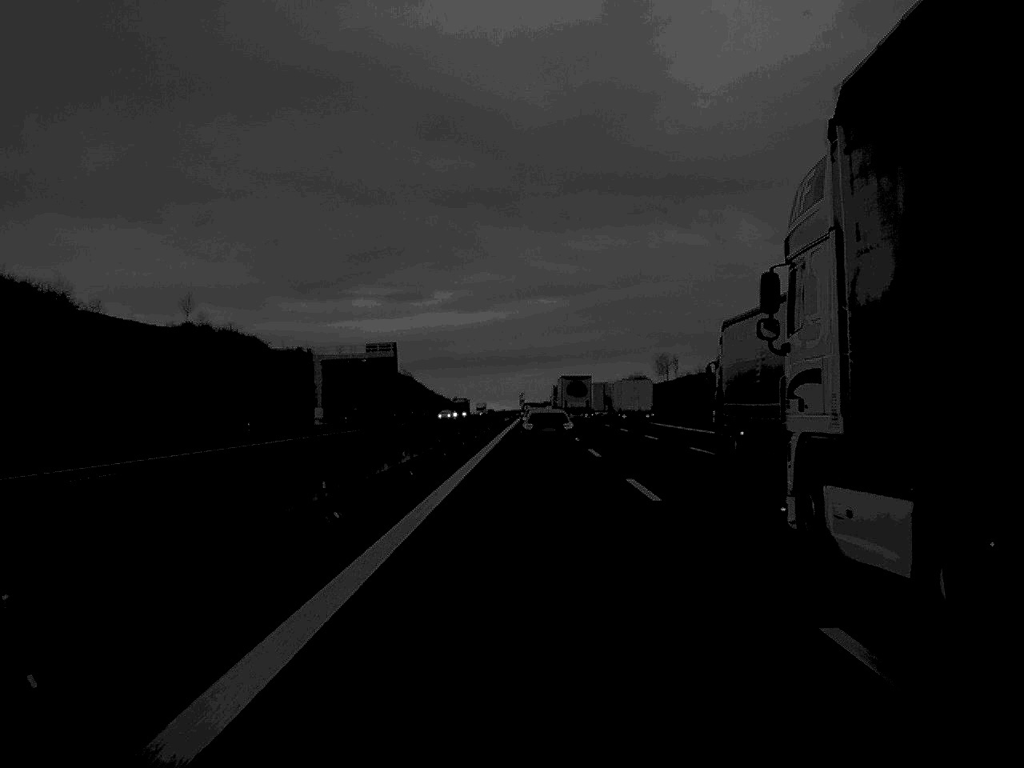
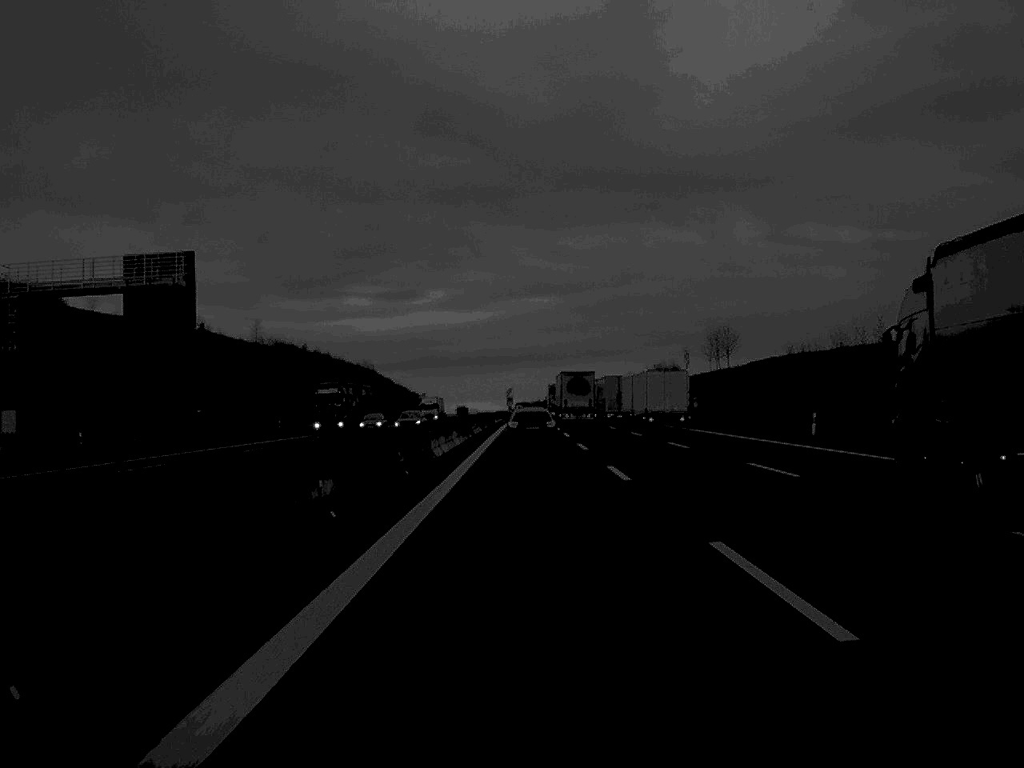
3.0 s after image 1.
(+0.3, +84.4) m; 0°
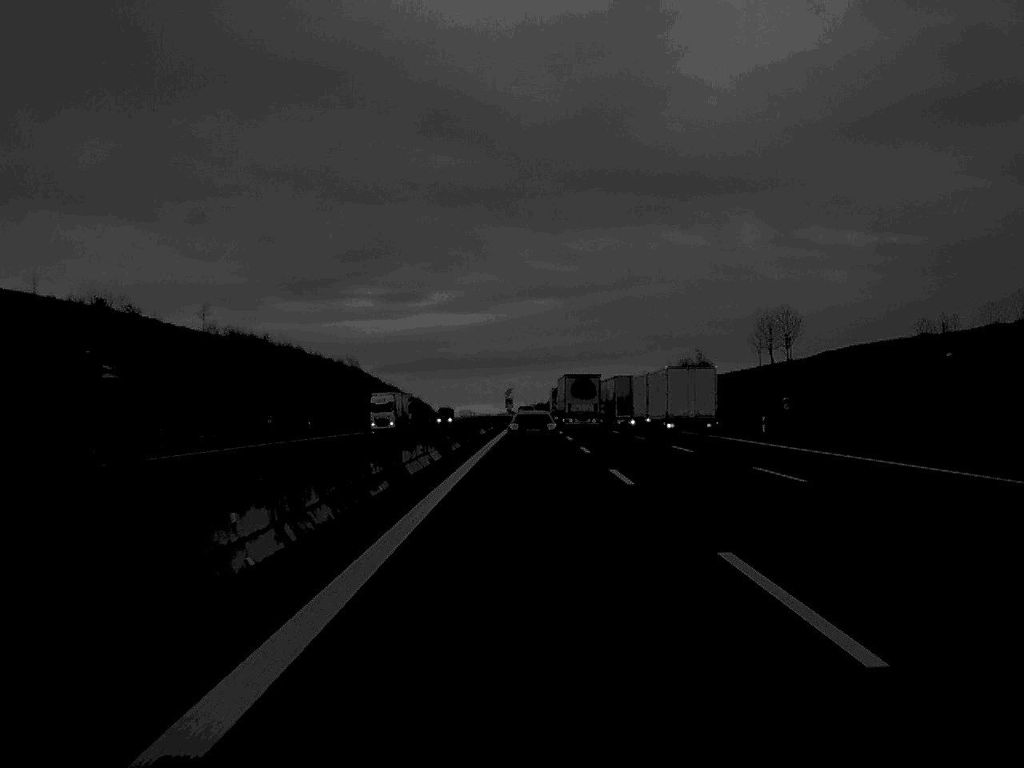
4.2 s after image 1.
(0.0, +36.5) m; 0°
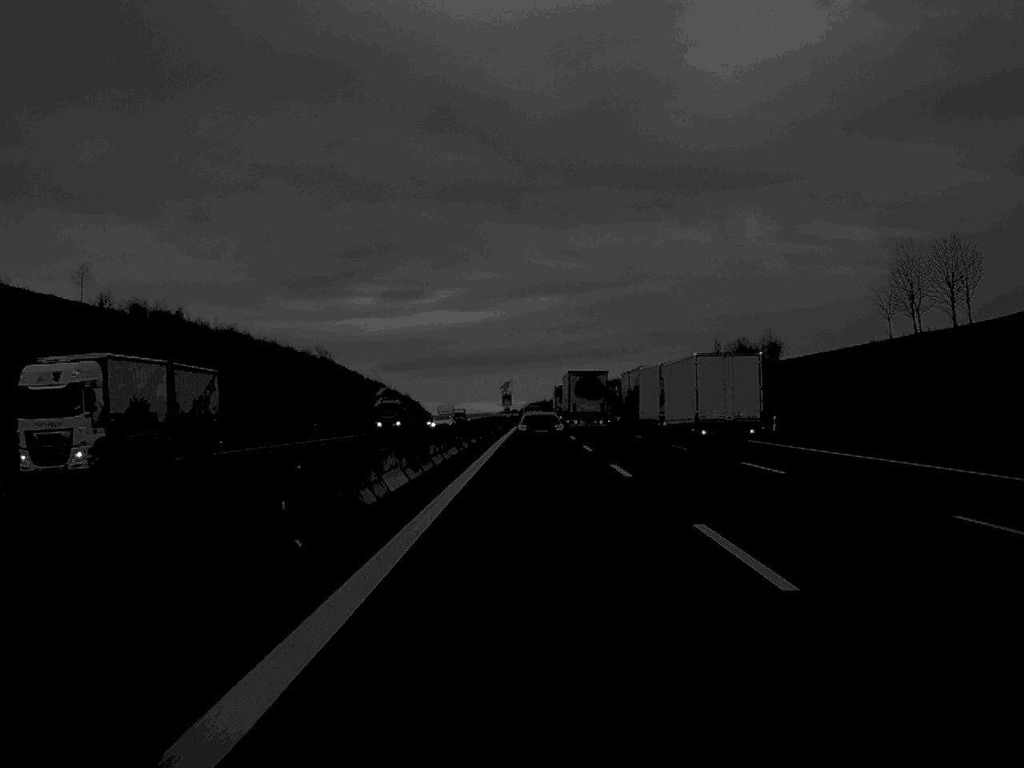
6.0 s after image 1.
(0.0, +50.8) m; 0°
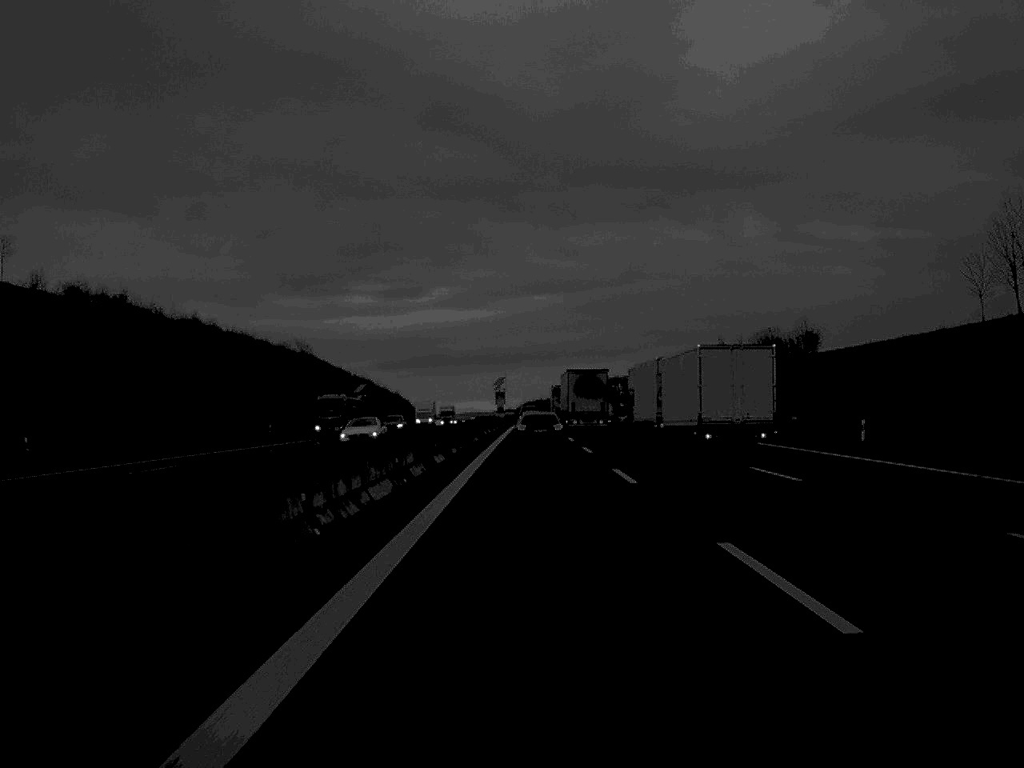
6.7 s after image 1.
(0.0, +19.9) m; 0°
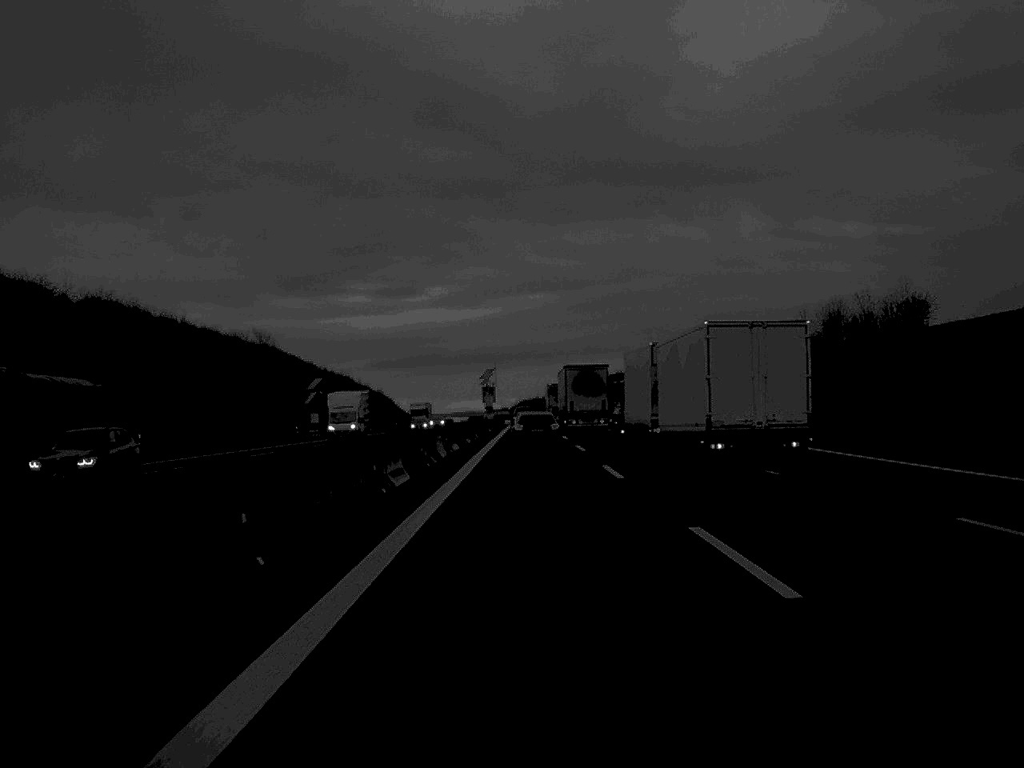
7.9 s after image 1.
(+0.1, +34.4) m; 0°
